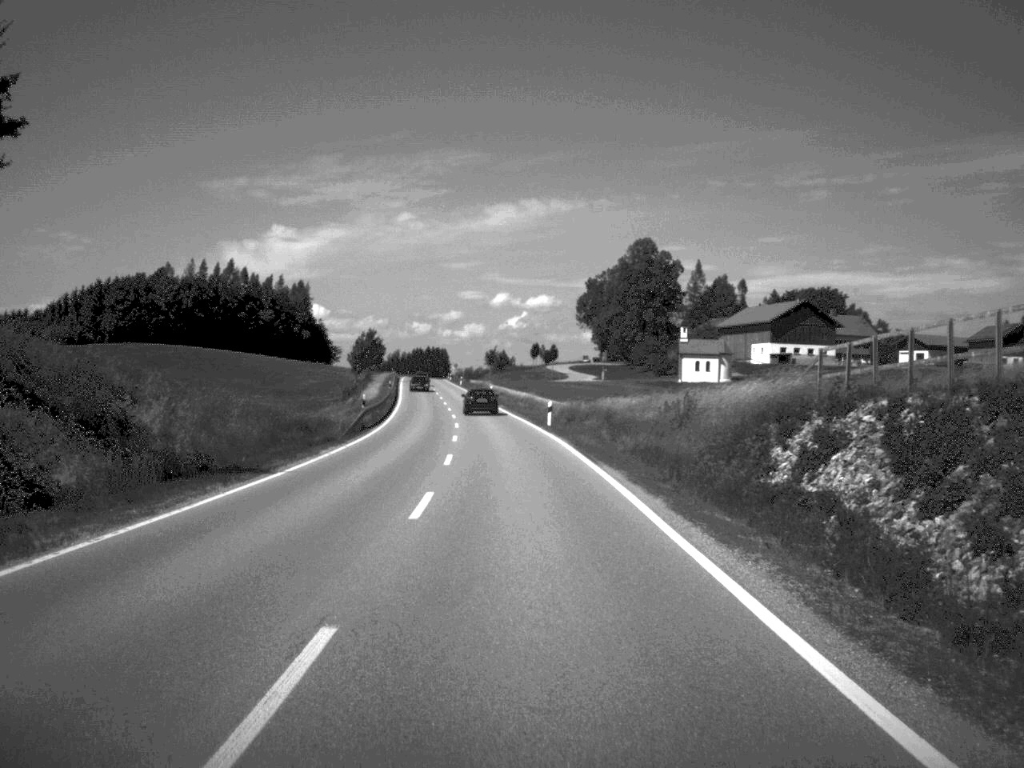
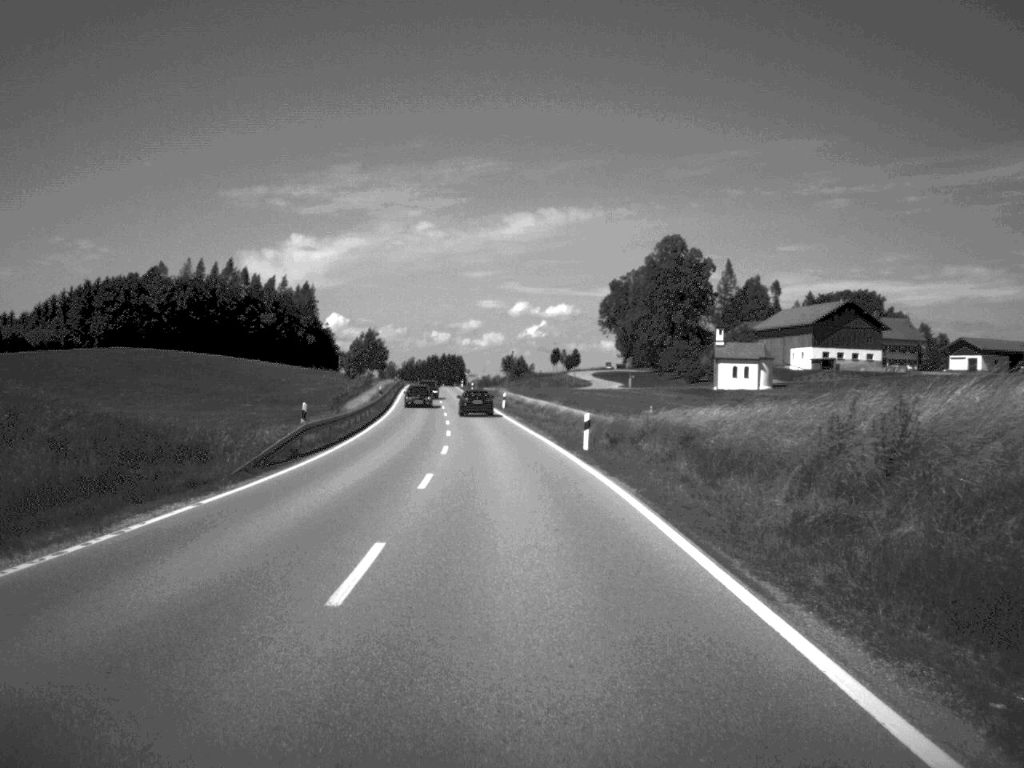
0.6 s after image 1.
(-0.1, +18.3) m; -1°
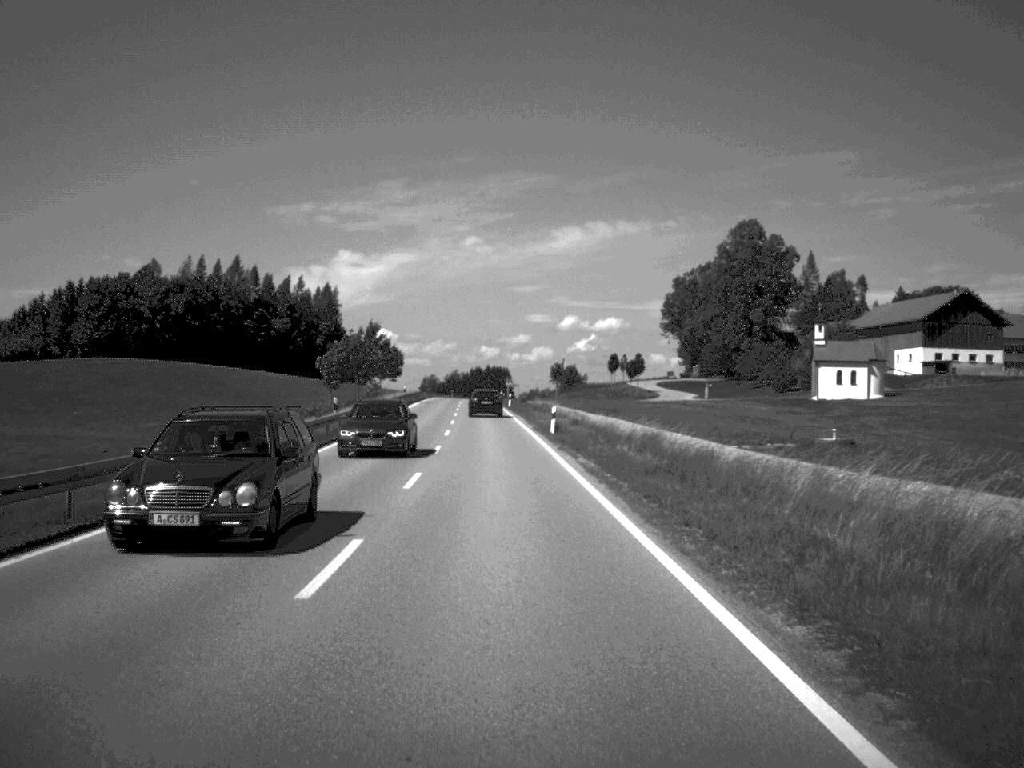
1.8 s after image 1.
(-0.6, +34.8) m; -2°
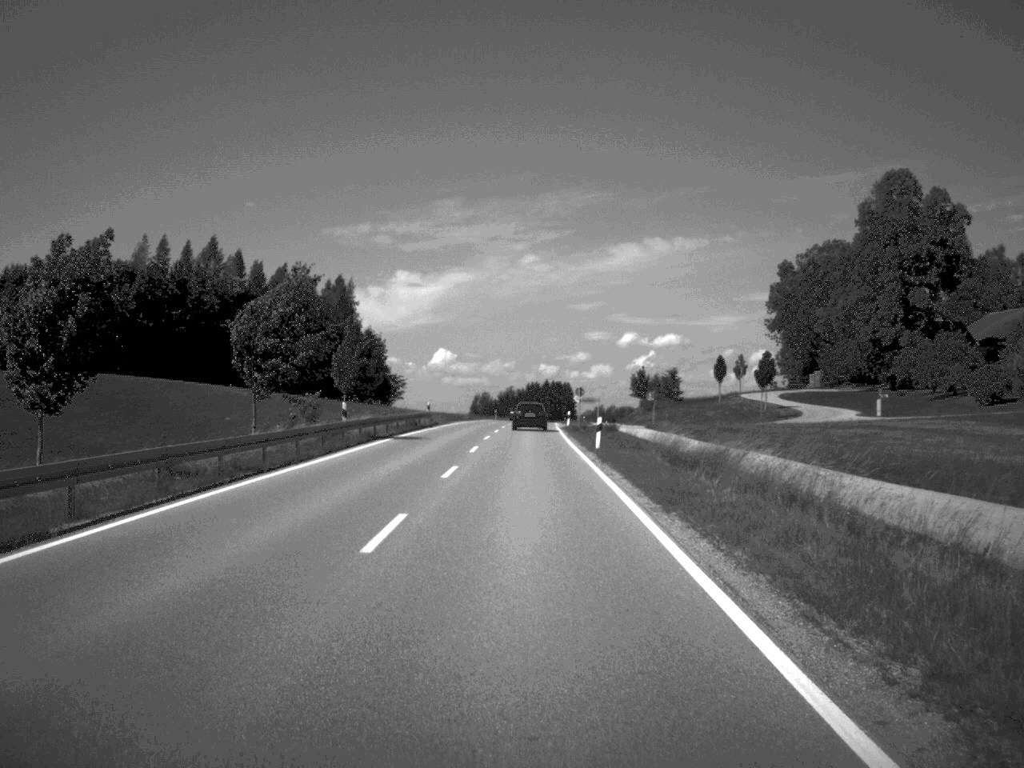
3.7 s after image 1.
(-1.6, +55.9) m; -3°
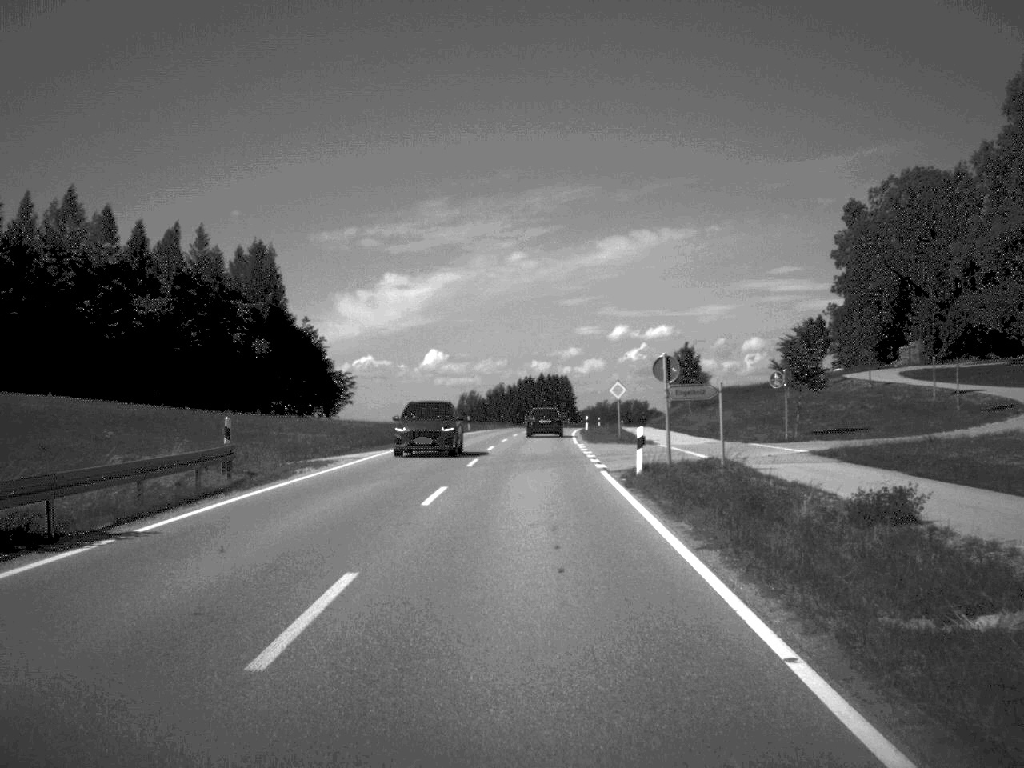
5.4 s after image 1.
(+0.1, +51.8) m; 0°
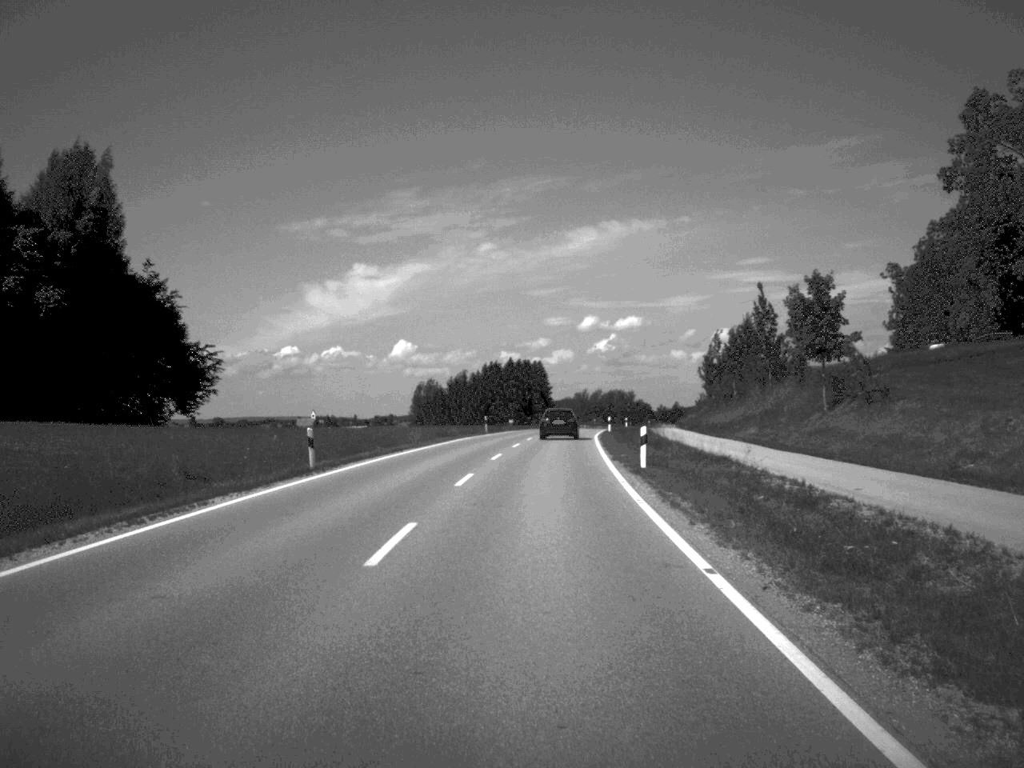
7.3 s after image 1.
(+0.5, +54.3) m; +1°
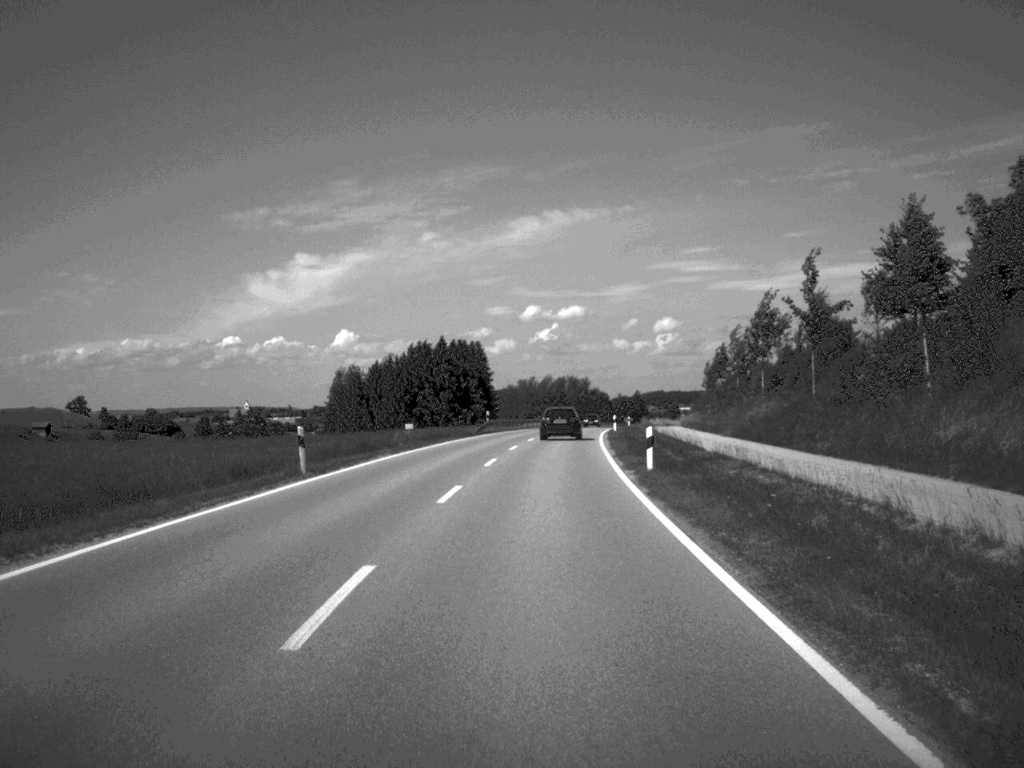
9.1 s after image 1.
(+1.1, +51.0) m; +2°
